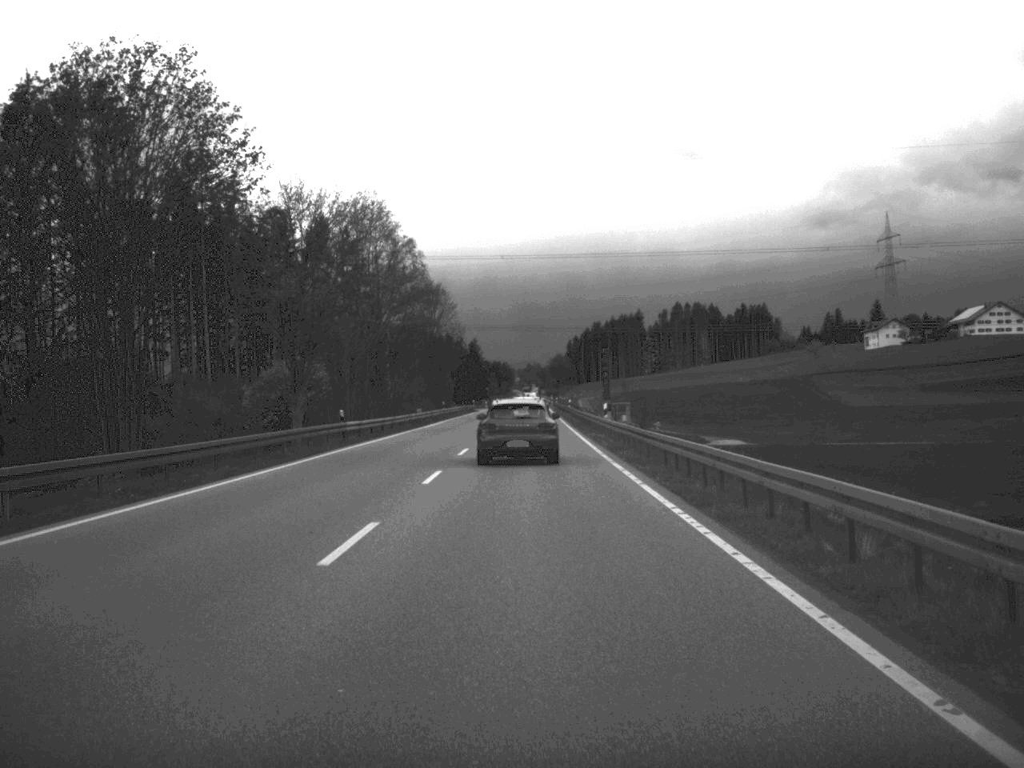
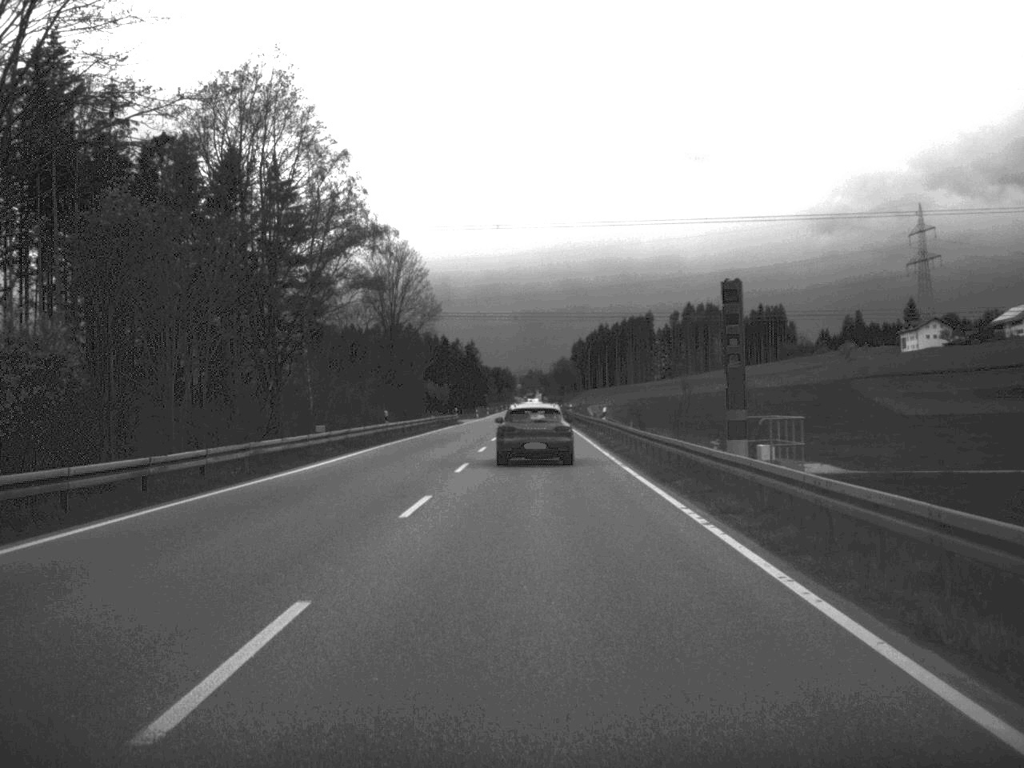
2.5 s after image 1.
(-0.1, +41.8) m; 0°
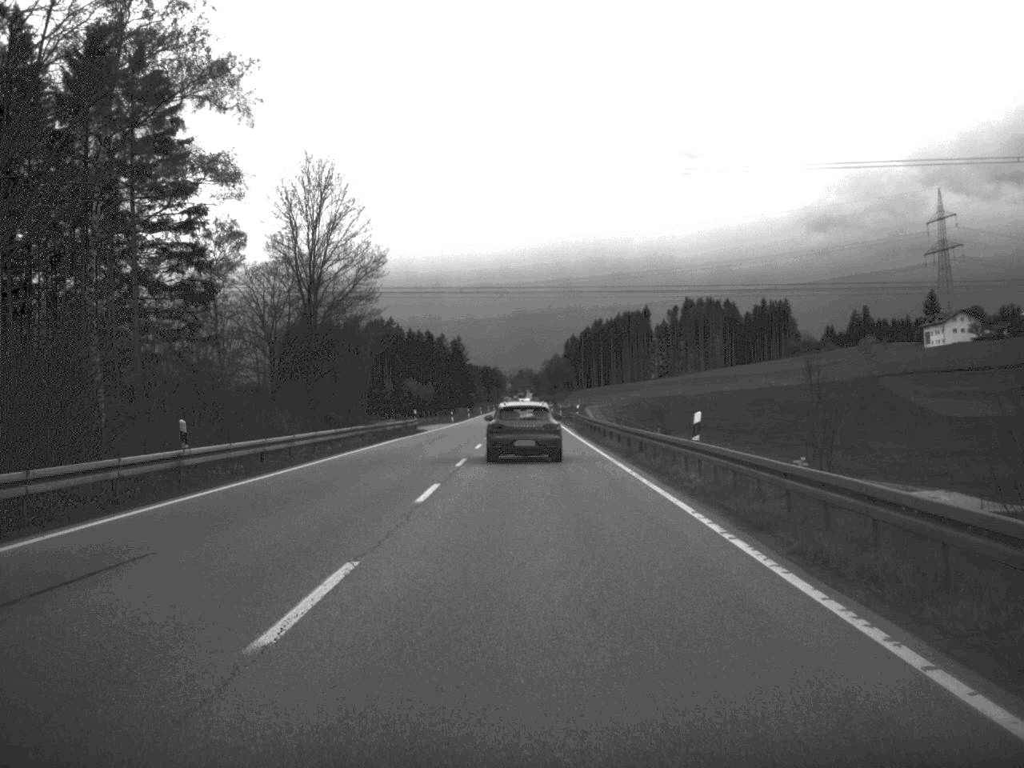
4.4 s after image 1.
(+0.1, +33.3) m; 0°
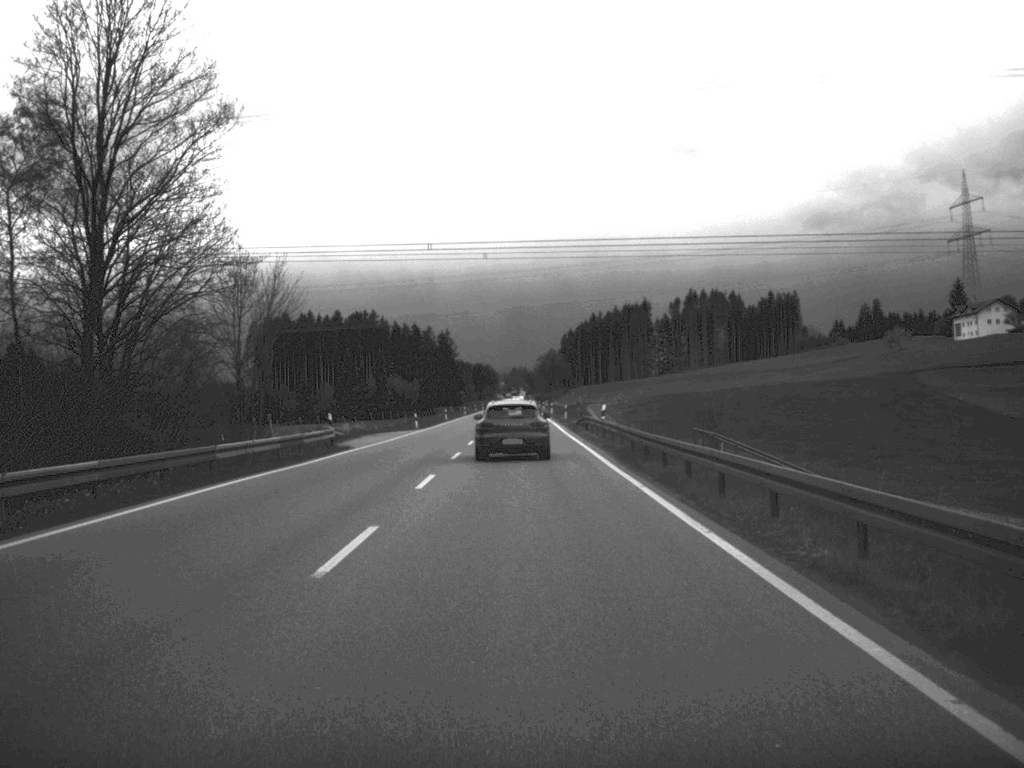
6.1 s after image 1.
(+0.1, +31.9) m; 0°
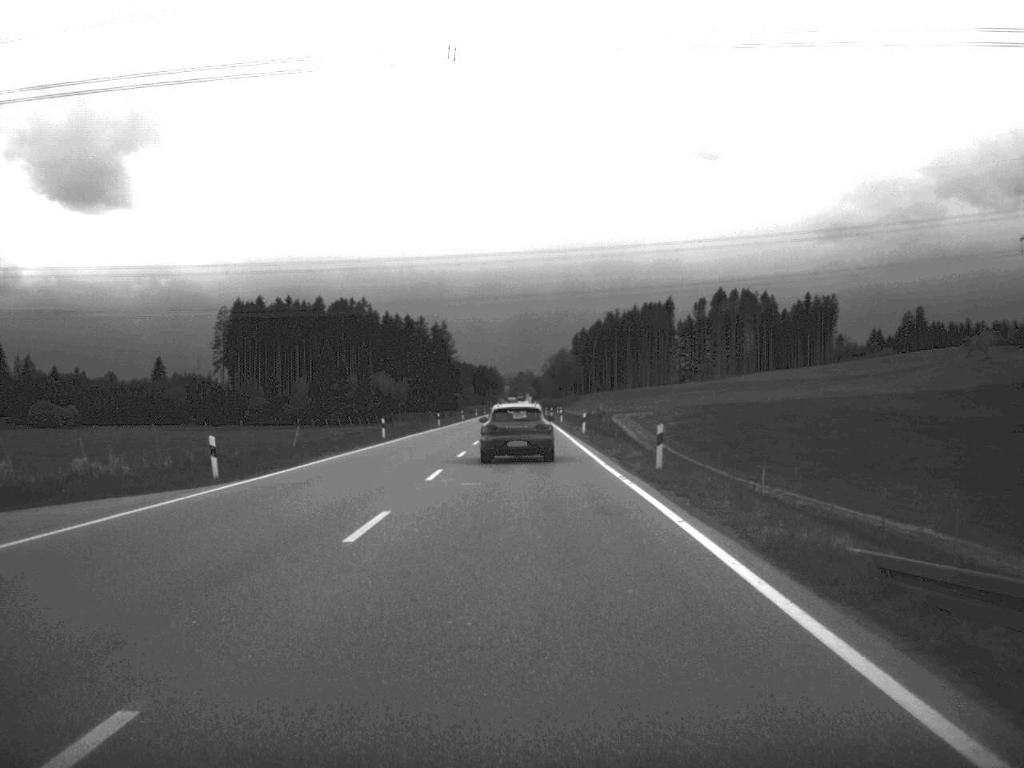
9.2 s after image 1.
(-0.3, +55.9) m; -1°
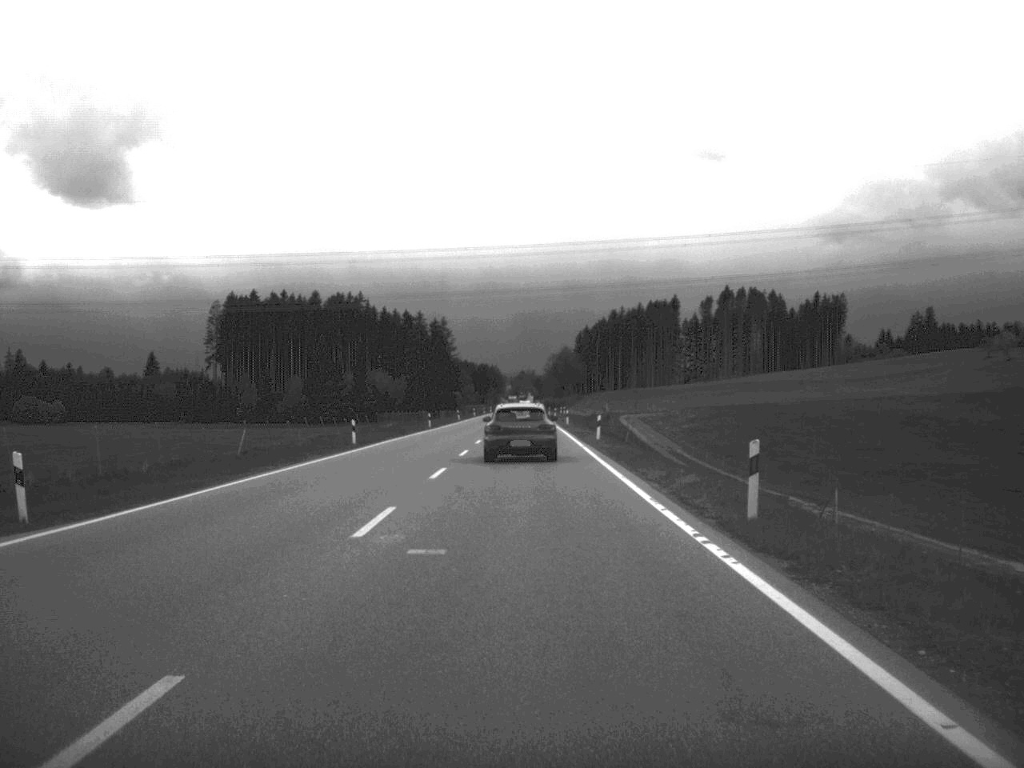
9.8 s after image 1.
(0.0, +11.3) m; 0°
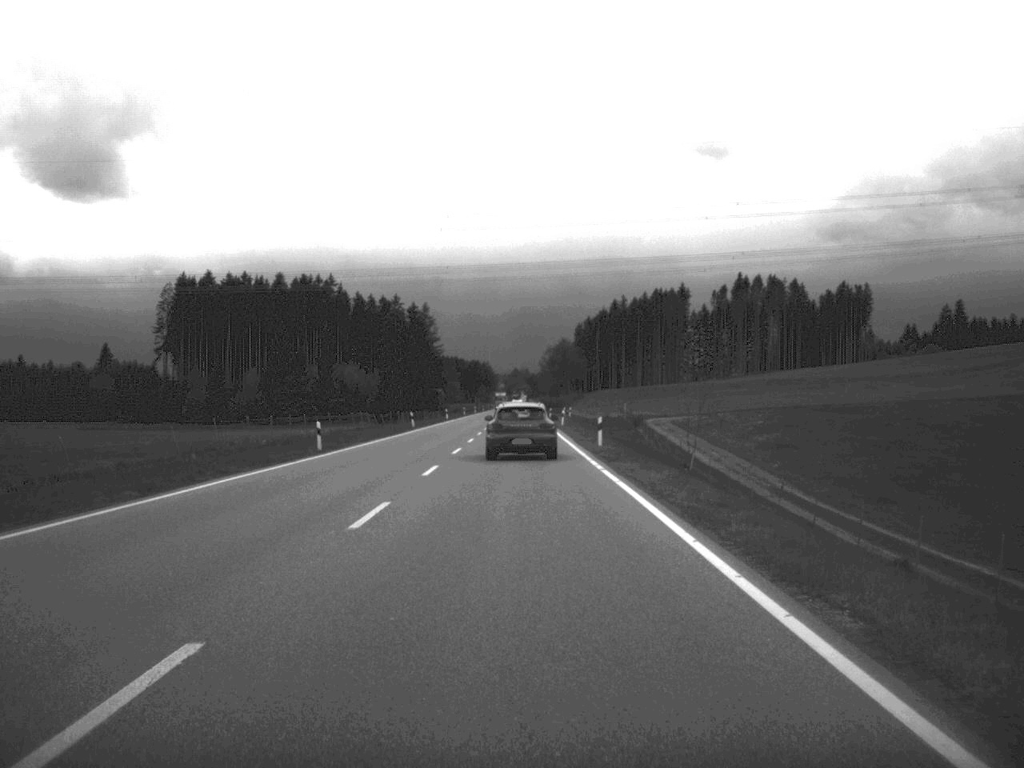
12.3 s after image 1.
(+0.1, +46.3) m; 0°
